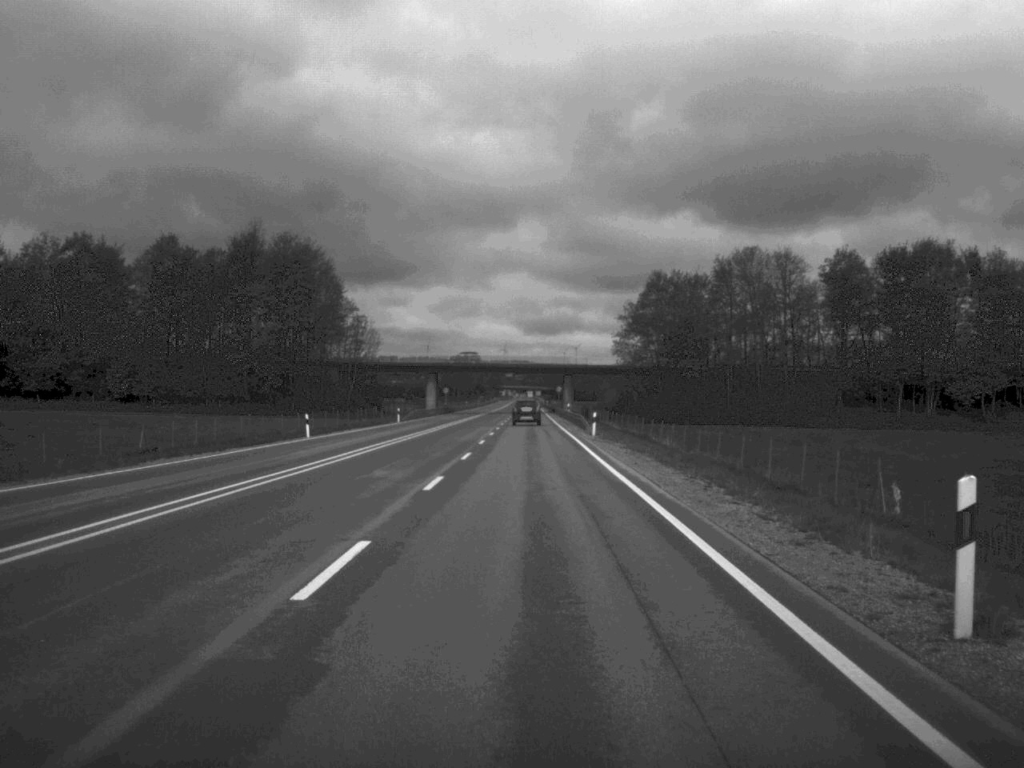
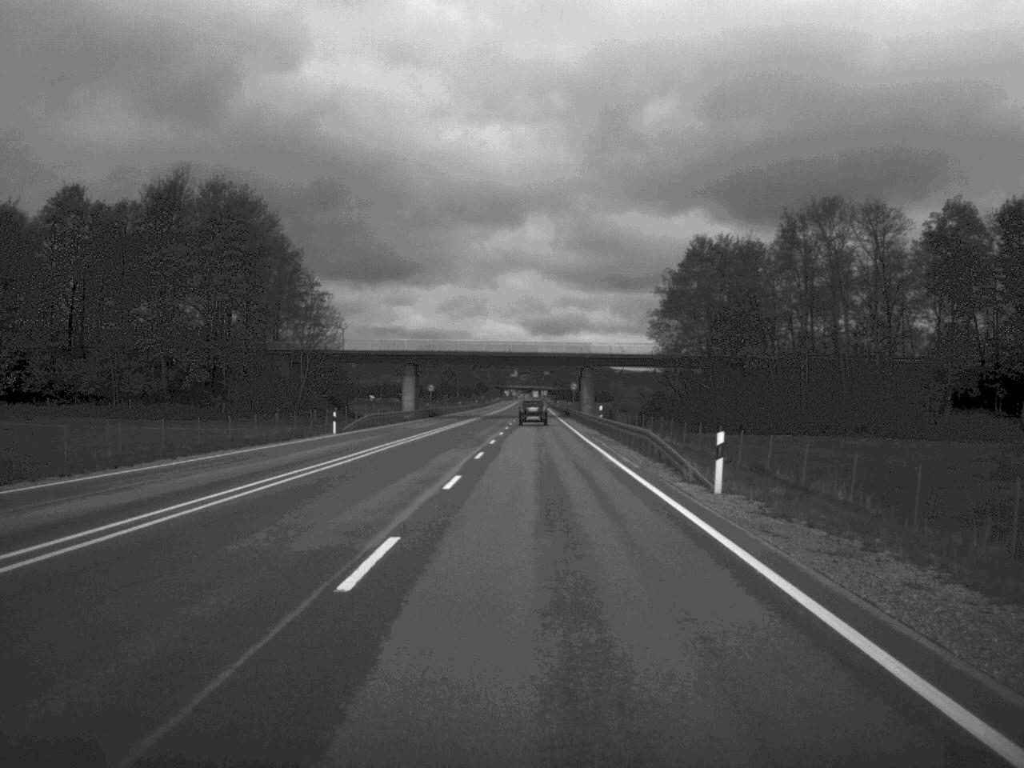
(-0.1, +35.7) m; 0°
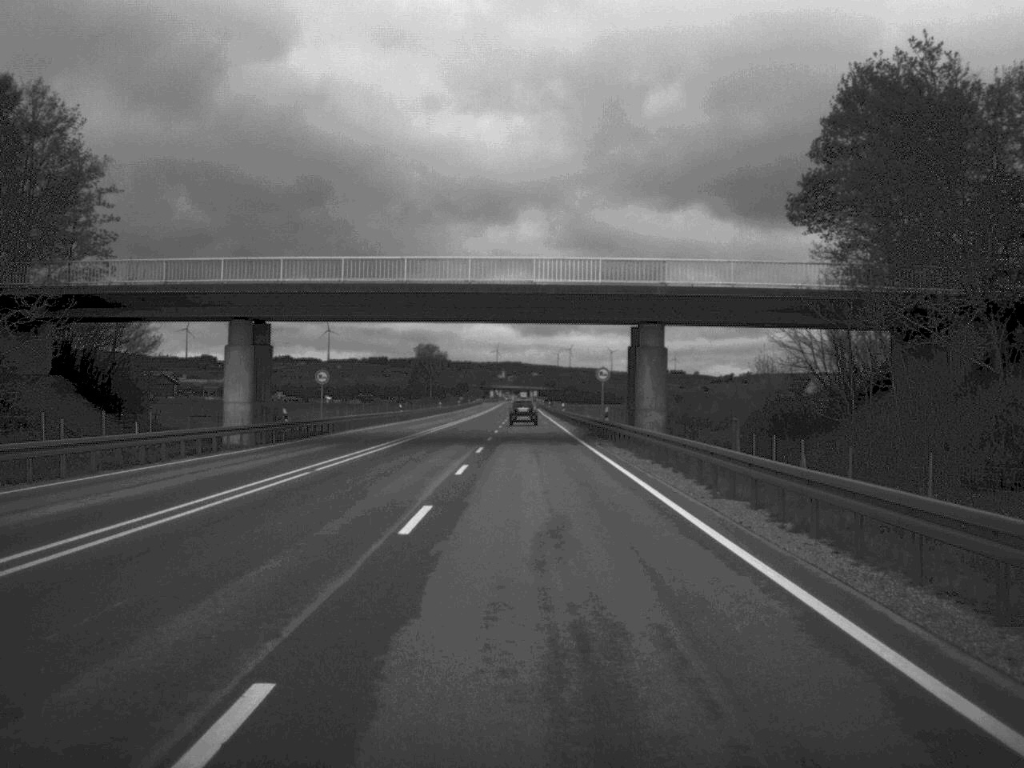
(+0.3, +67.1) m; 0°
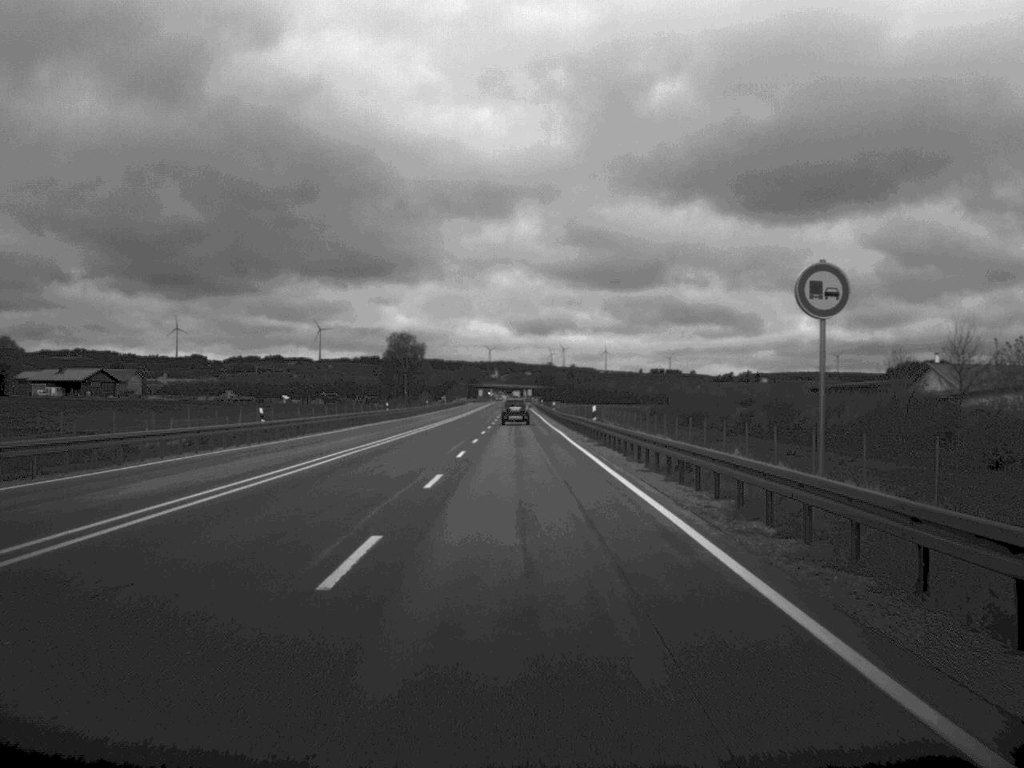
(+0.1, +52.4) m; 0°
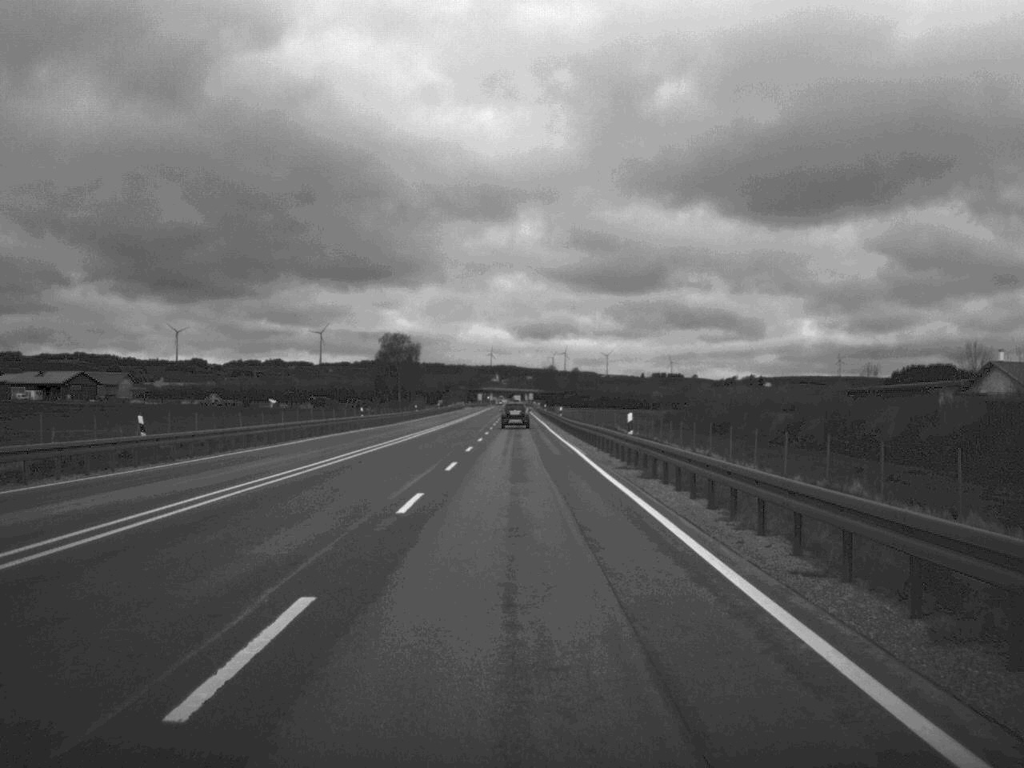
(0.0, +16.2) m; 0°
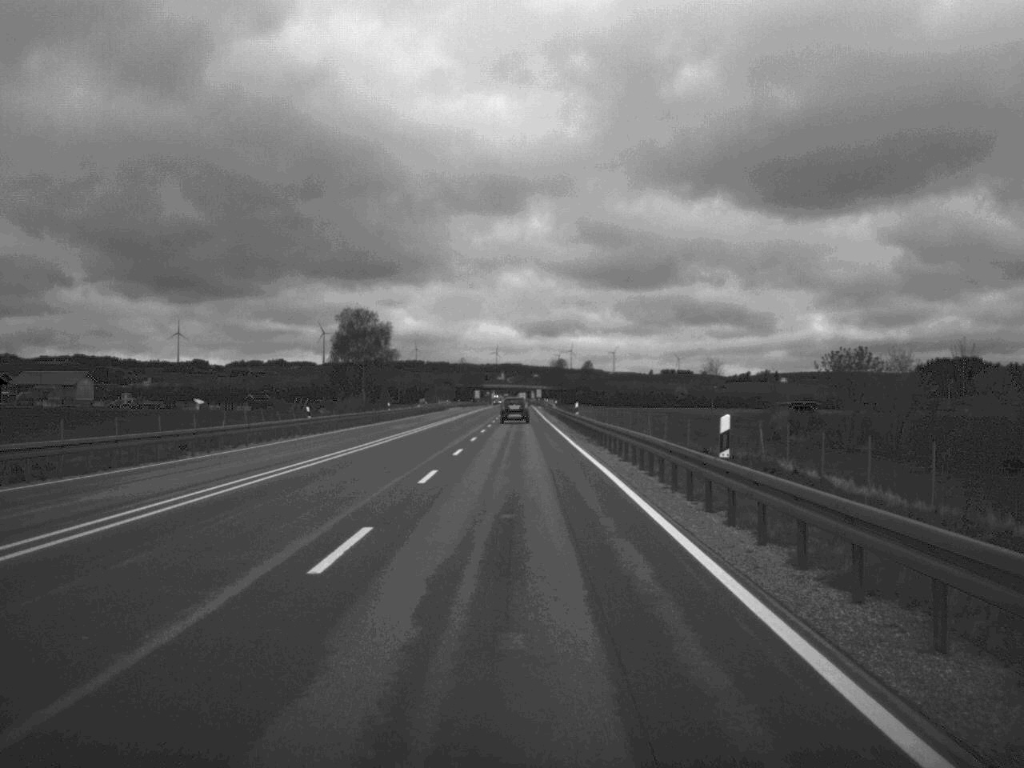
(-0.2, +66.6) m; 0°
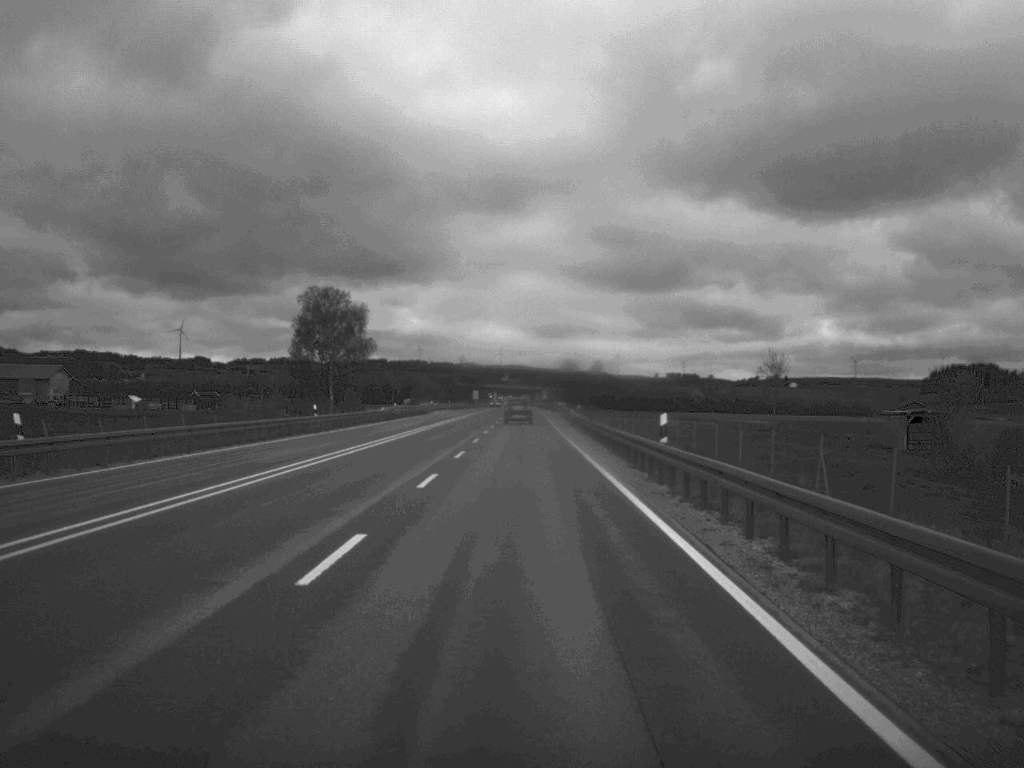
(-0.1, +36.6) m; 0°
